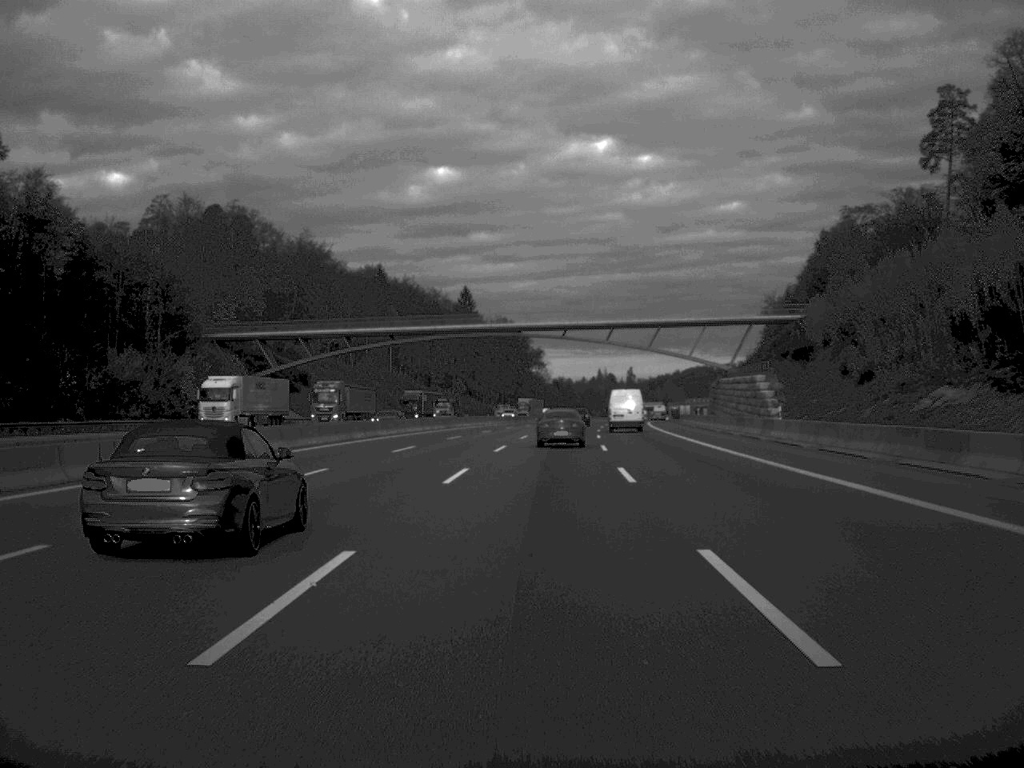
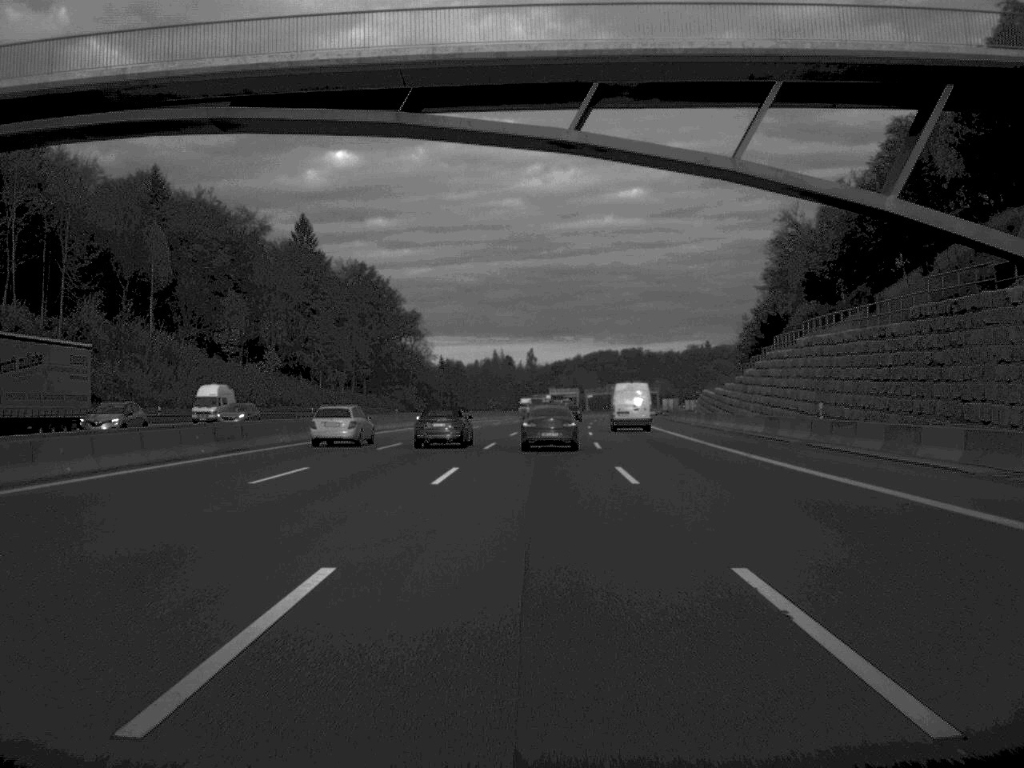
(+4.6, +108.9) m; +5°
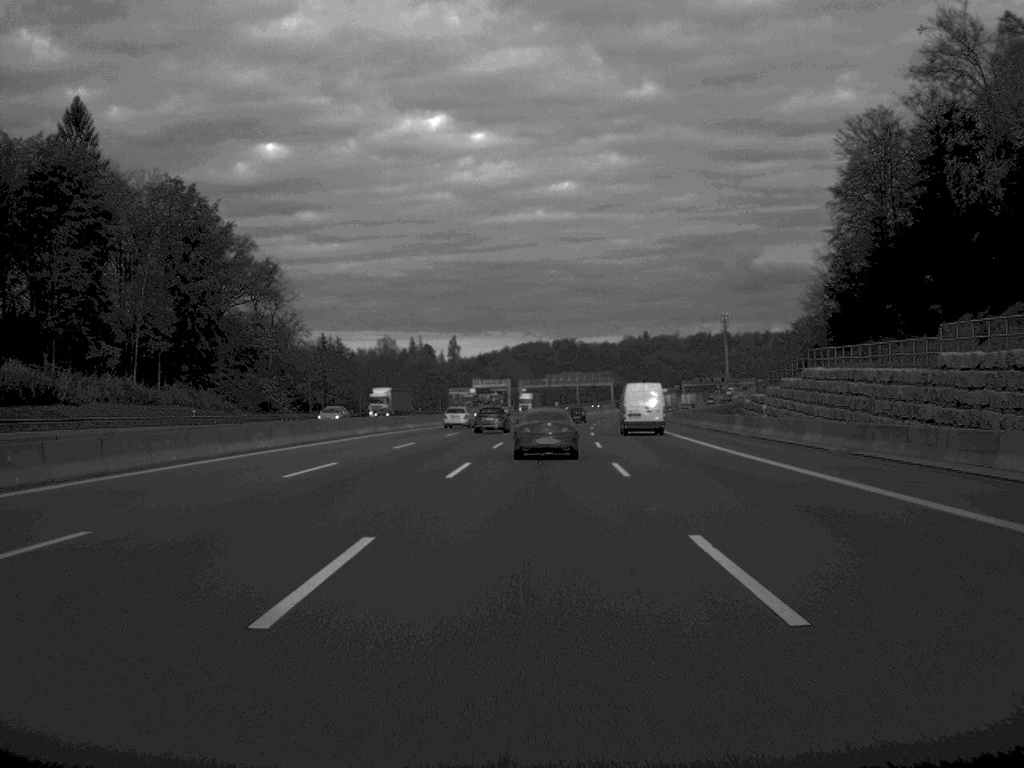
(+2.4, +86.9) m; +3°
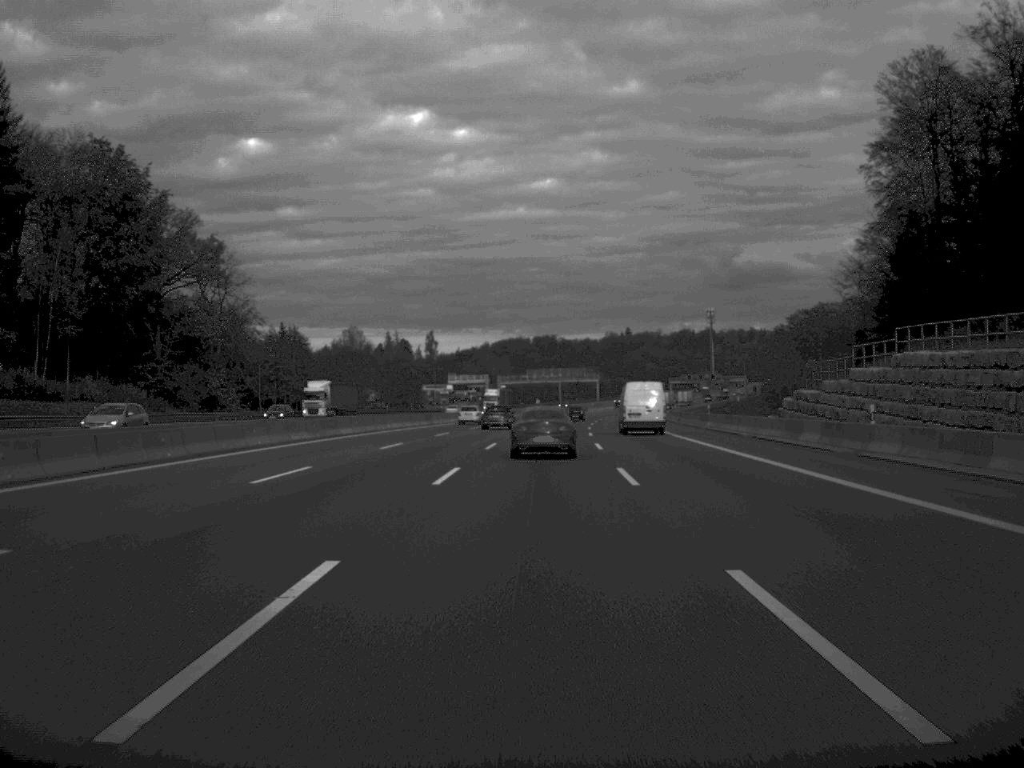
(+0.2, +20.3) m; +1°
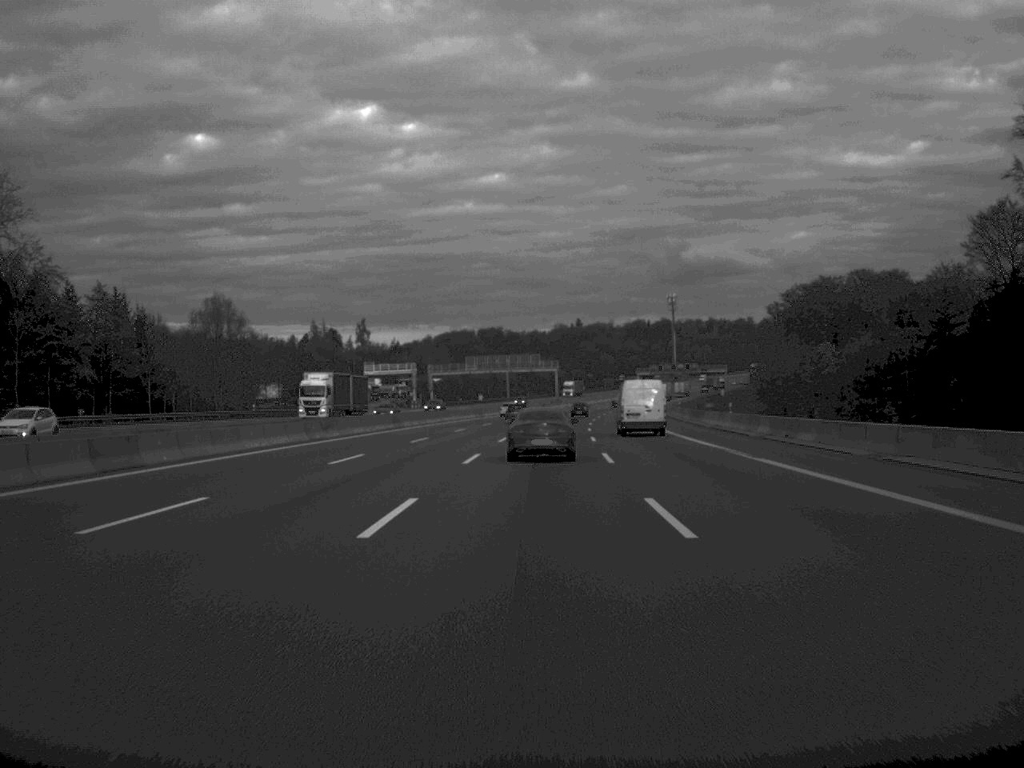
(+1.3, +62.8) m; +2°
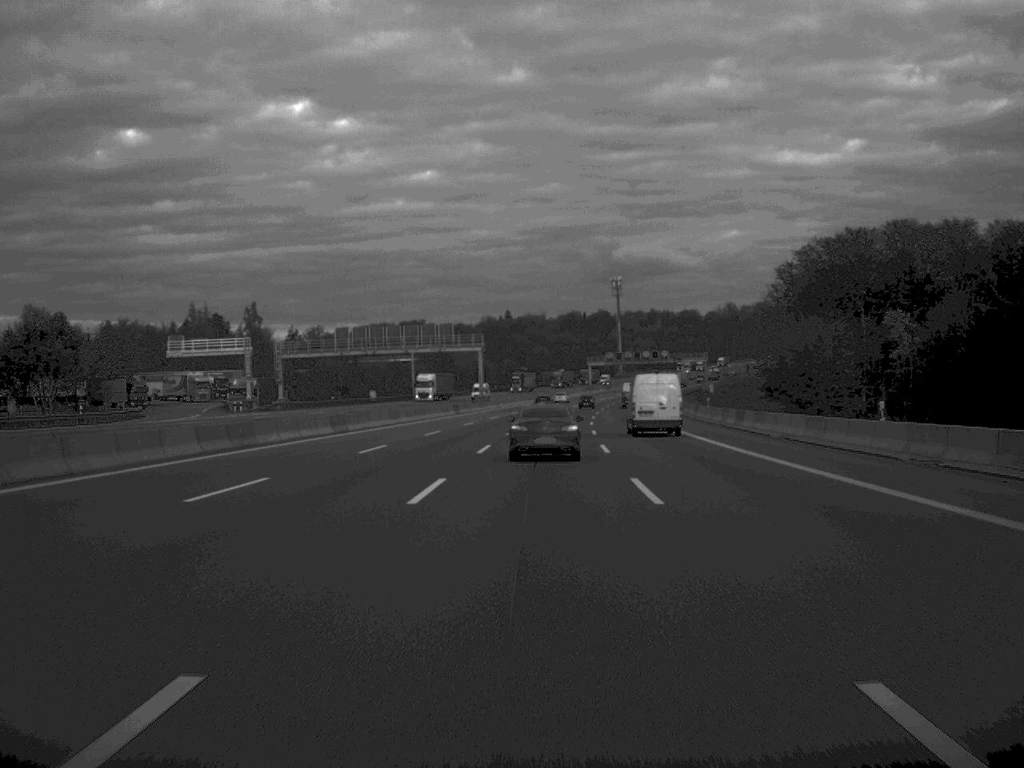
(+2.4, +85.5) m; +3°
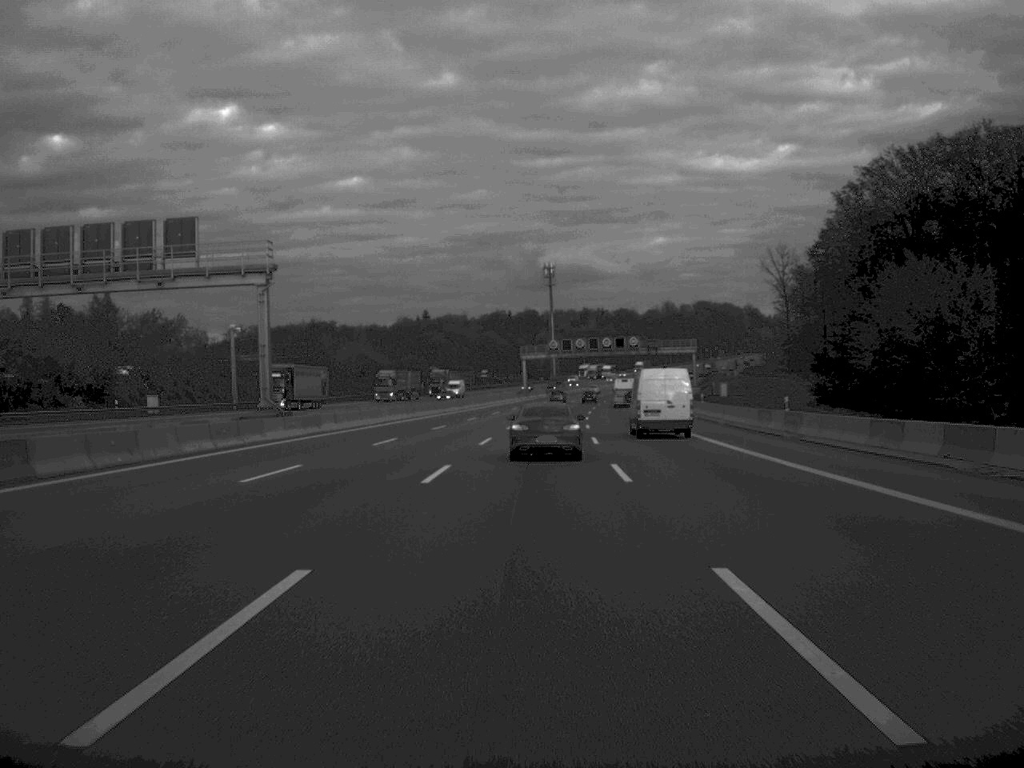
(+2.6, +84.4) m; +3°
